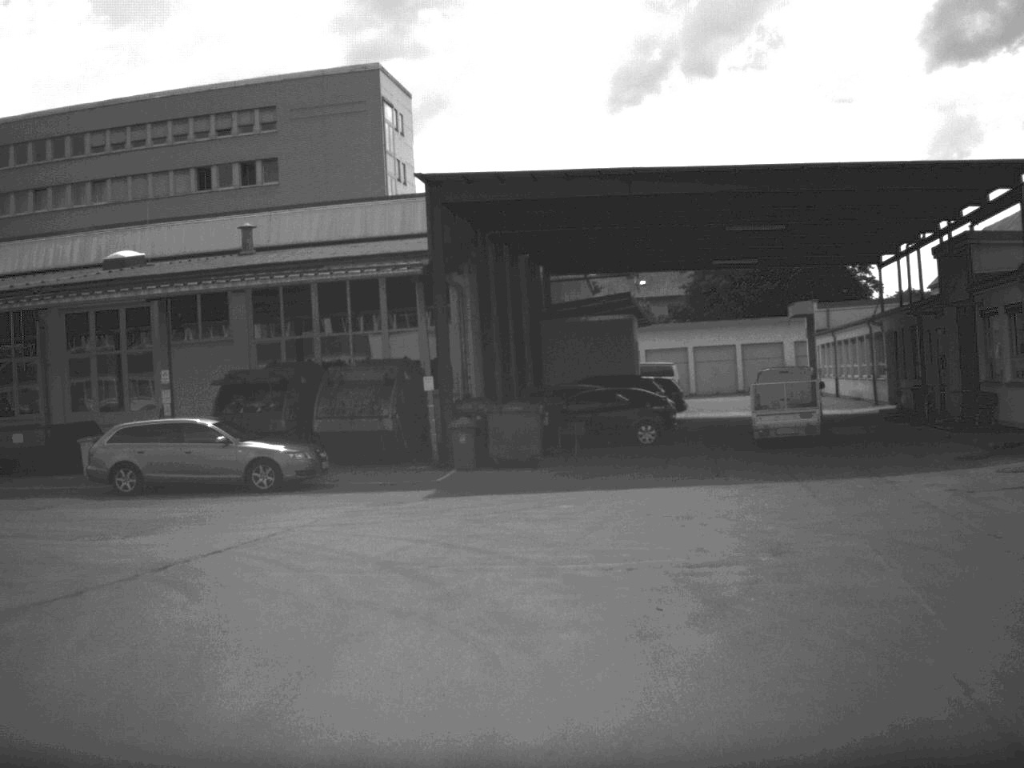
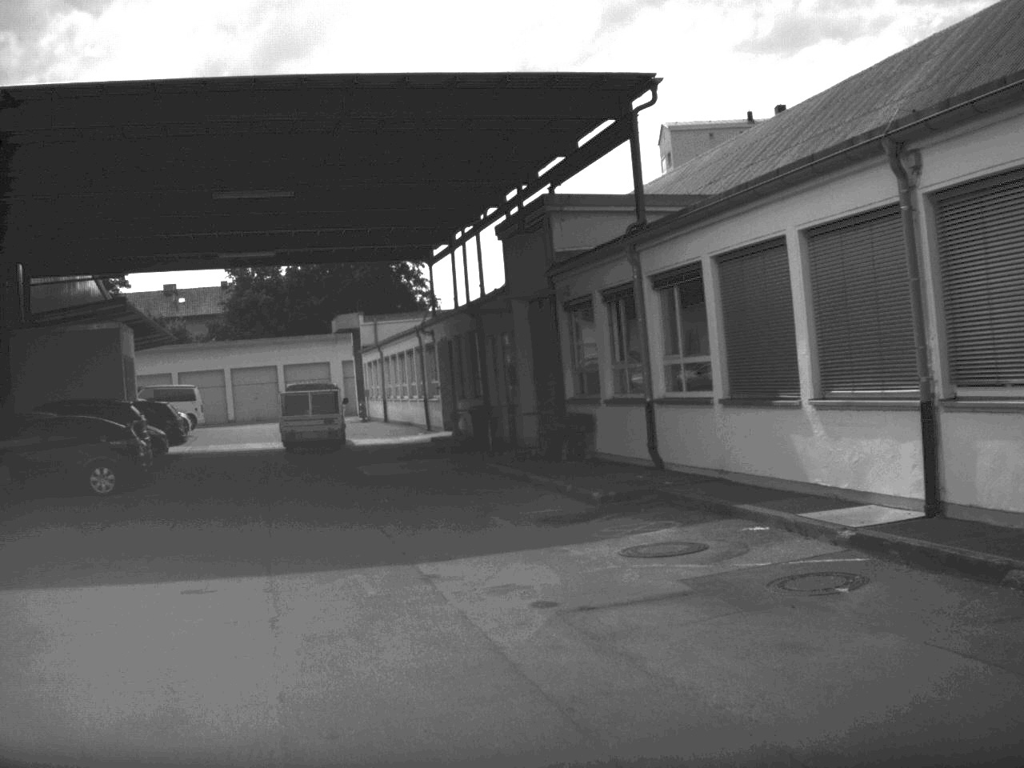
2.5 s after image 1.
(+2.2, +8.6) m; +19°
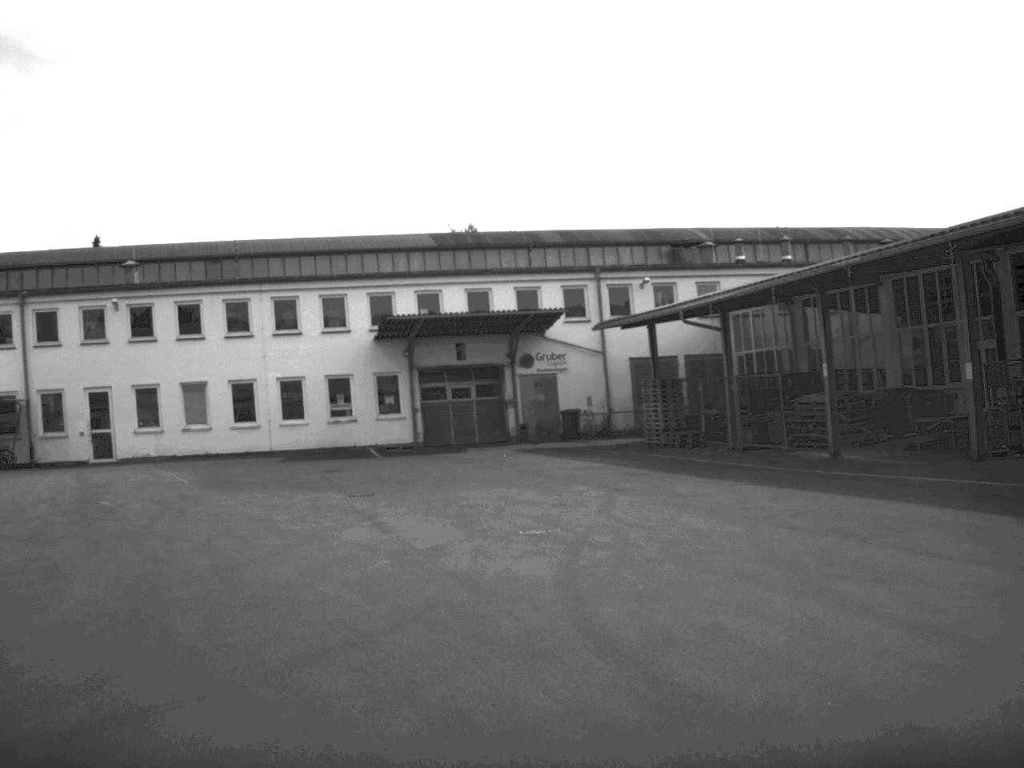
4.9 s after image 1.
(-4.4, +5.3) m; -90°
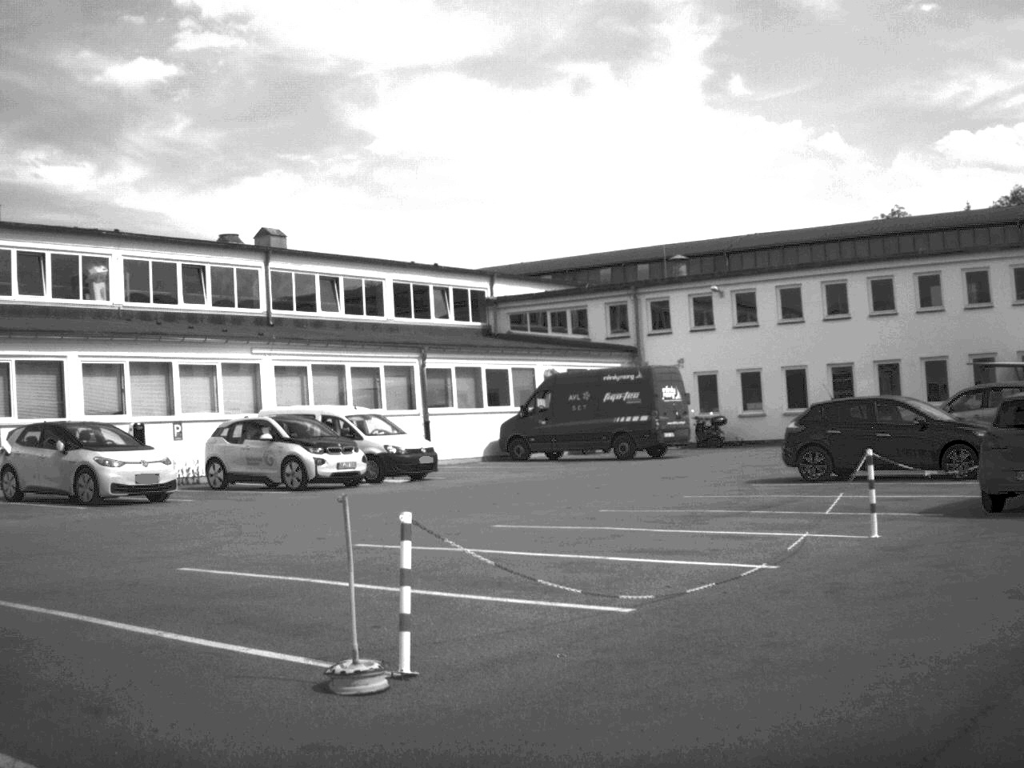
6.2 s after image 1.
(-1.7, +3.6) m; -48°
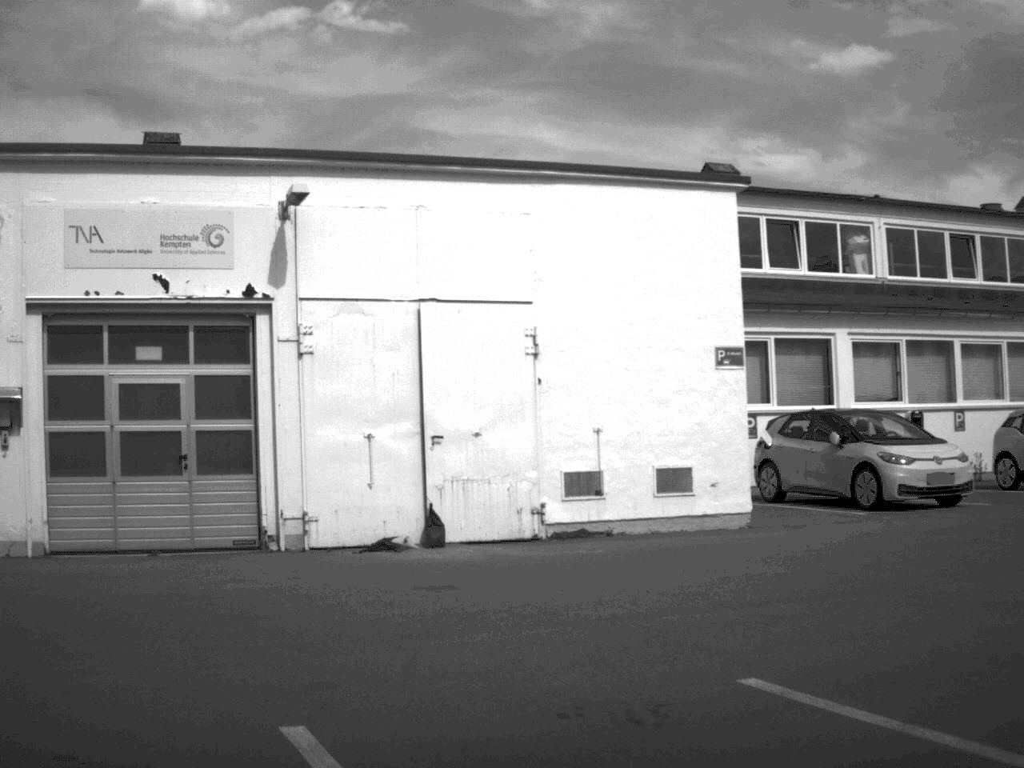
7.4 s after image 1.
(-1.1, +3.7) m; -33°
